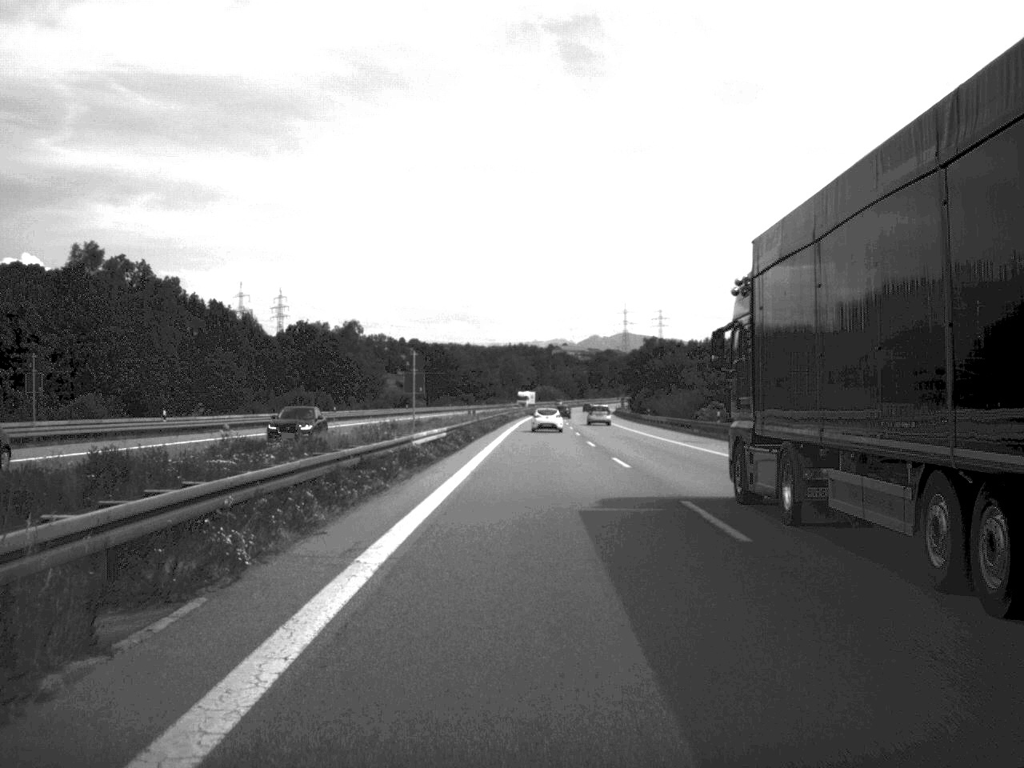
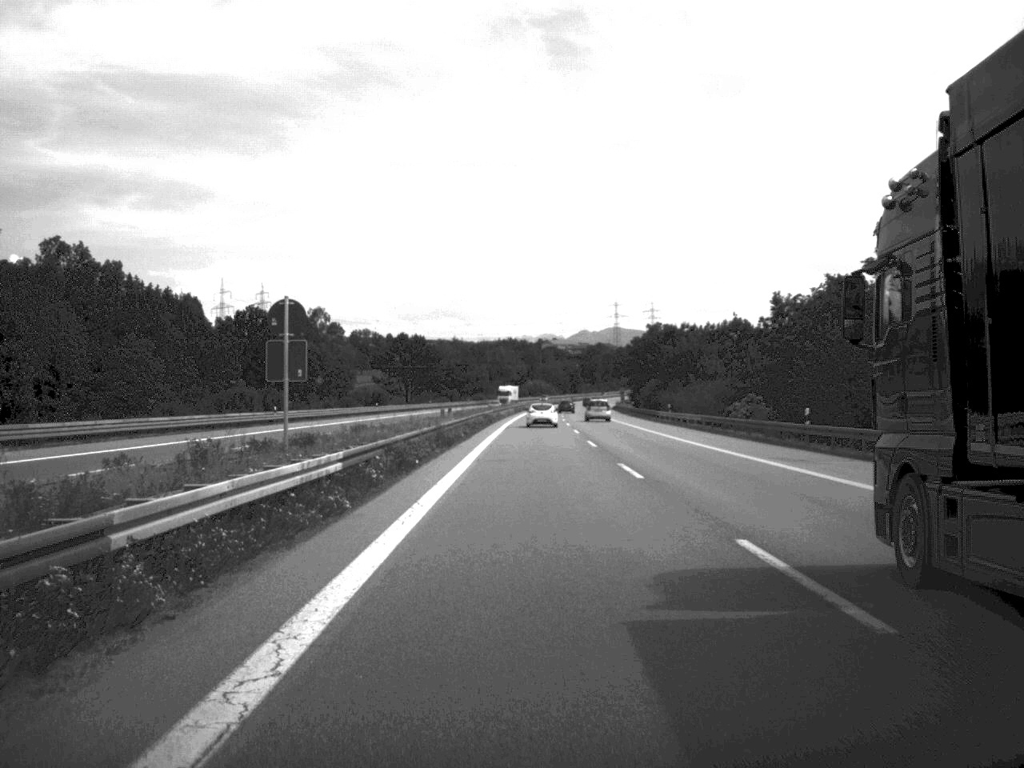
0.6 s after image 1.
(+0.1, +23.5) m; 0°
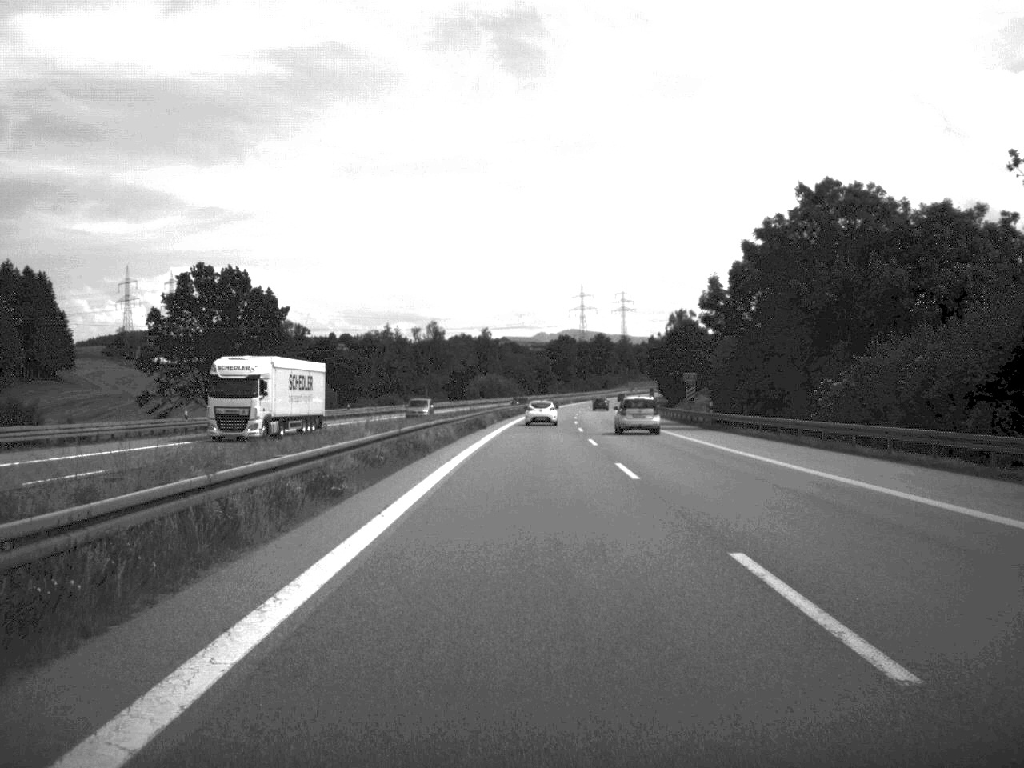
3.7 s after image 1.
(+1.6, +125.8) m; +2°
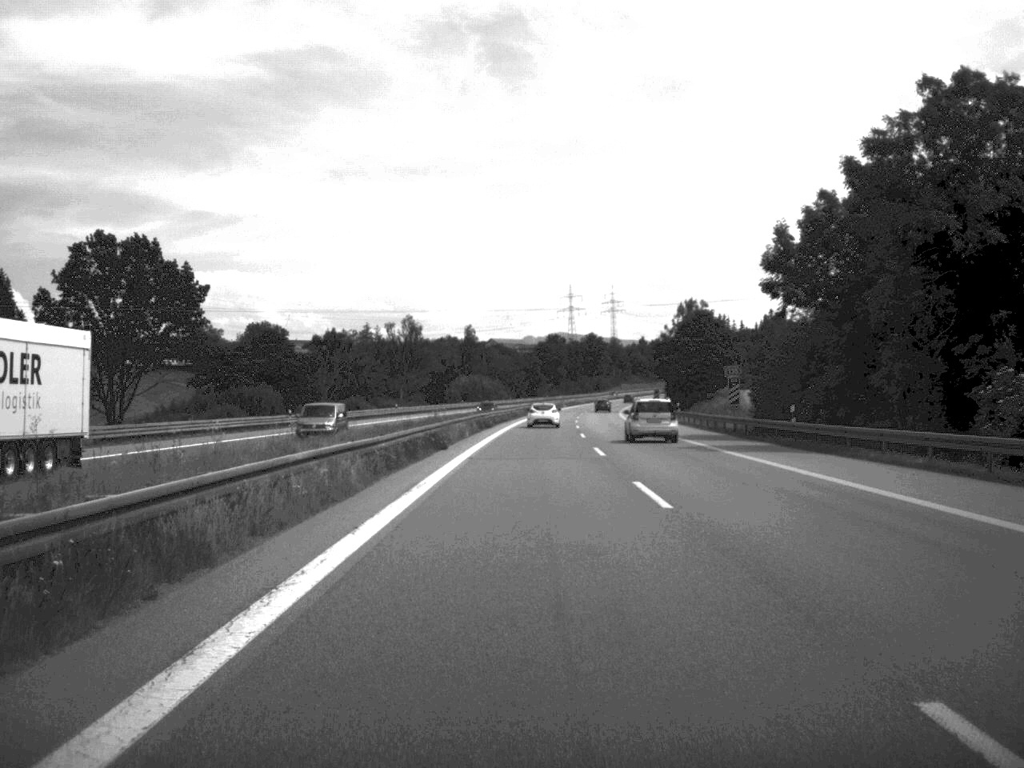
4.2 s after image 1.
(+0.1, +23.9) m; +1°
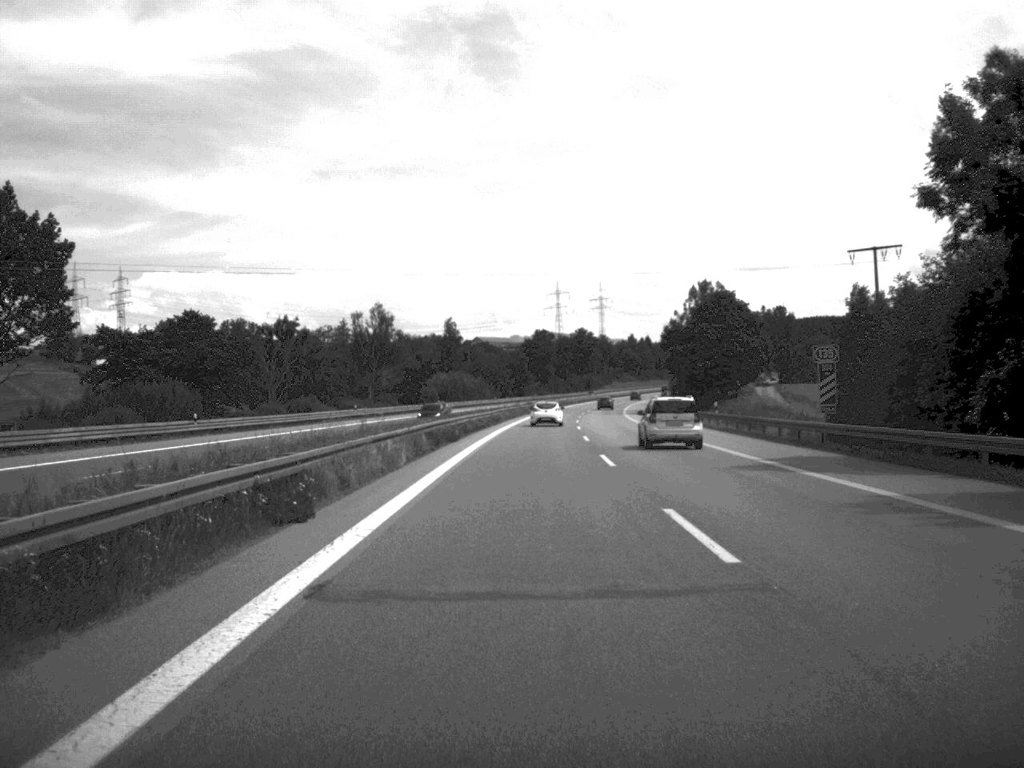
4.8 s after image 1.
(+0.1, +23.9) m; +1°
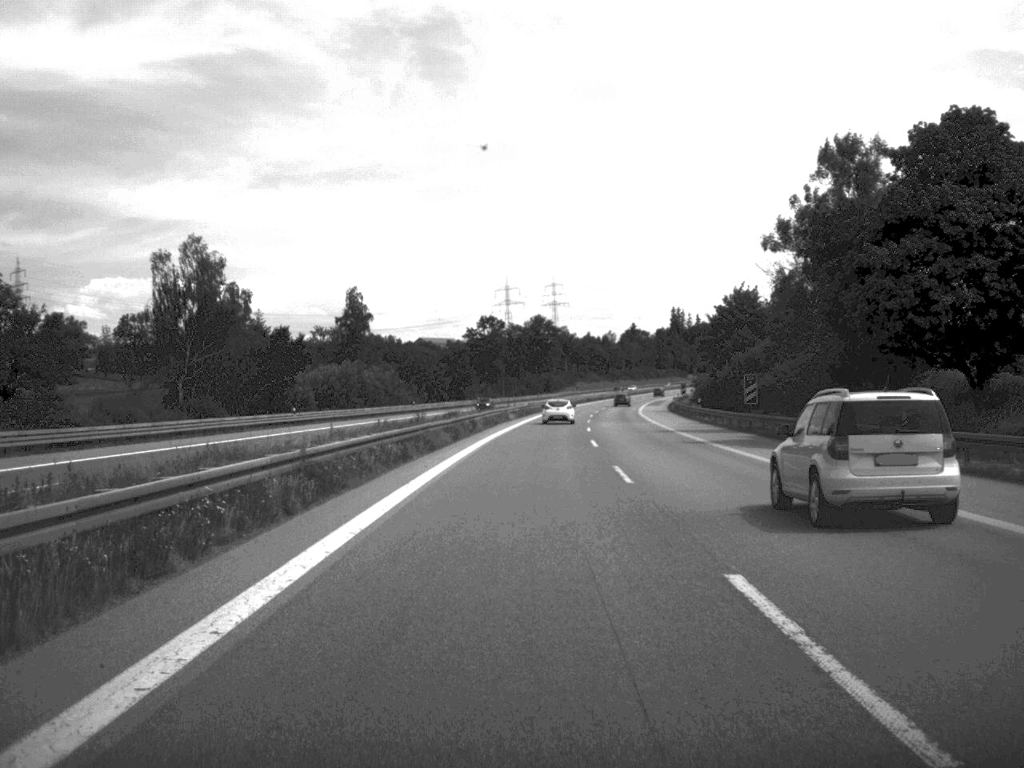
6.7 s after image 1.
(+1.4, +77.5) m; +2°
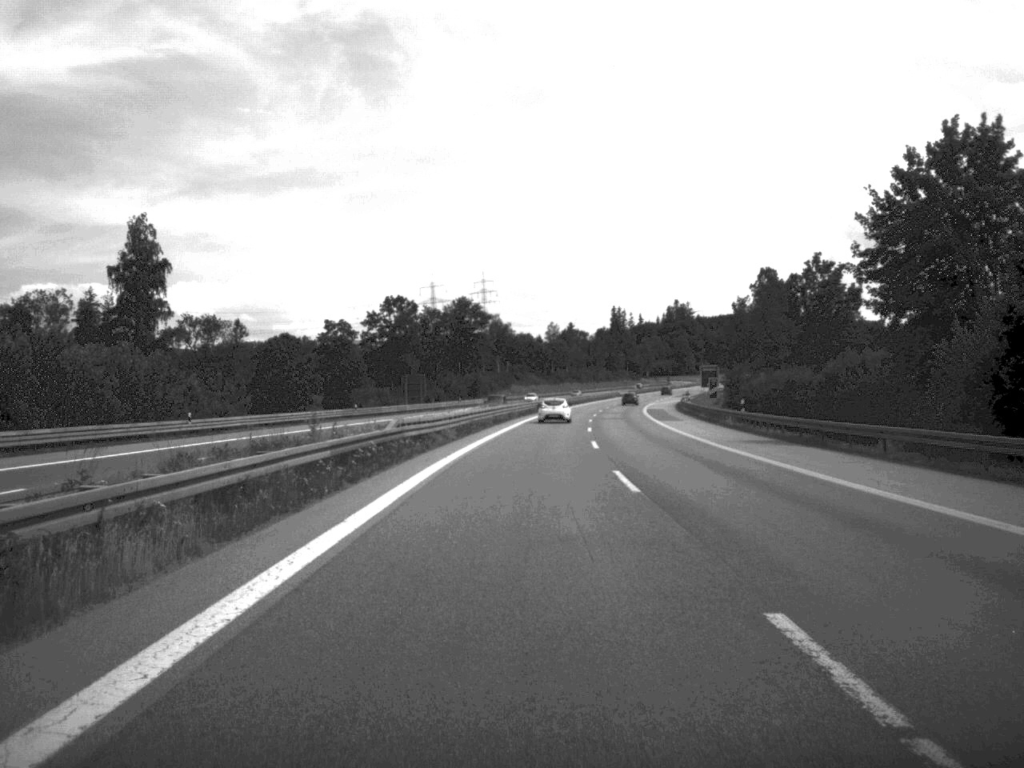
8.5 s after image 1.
(+1.9, +73.0) m; +3°
